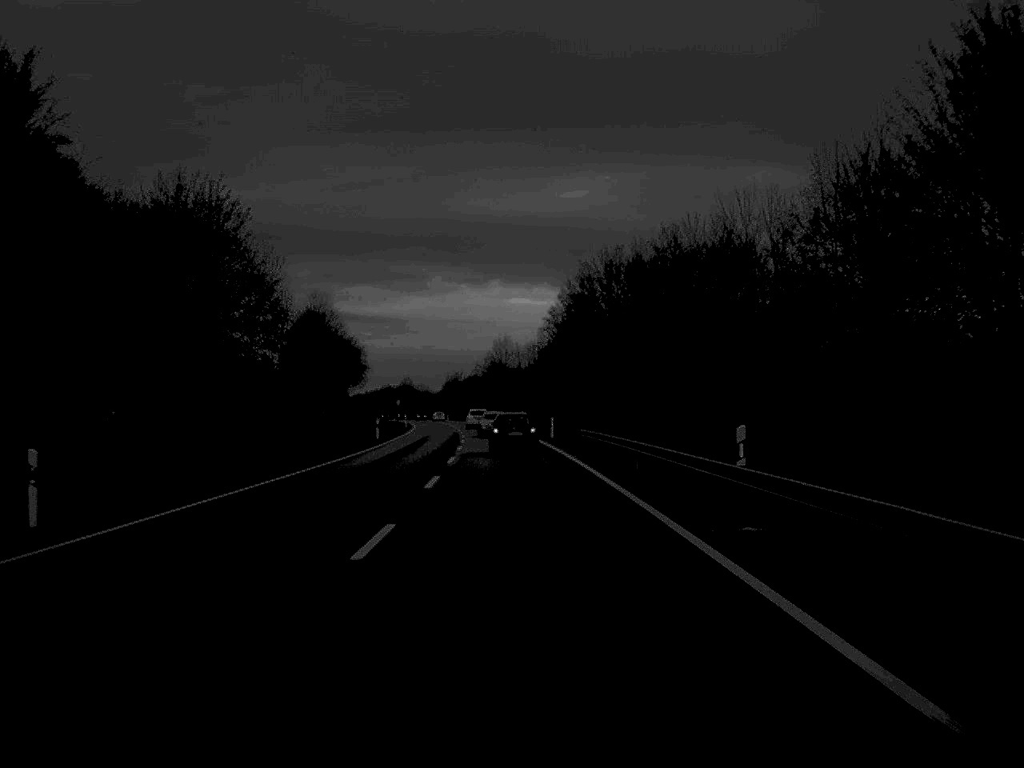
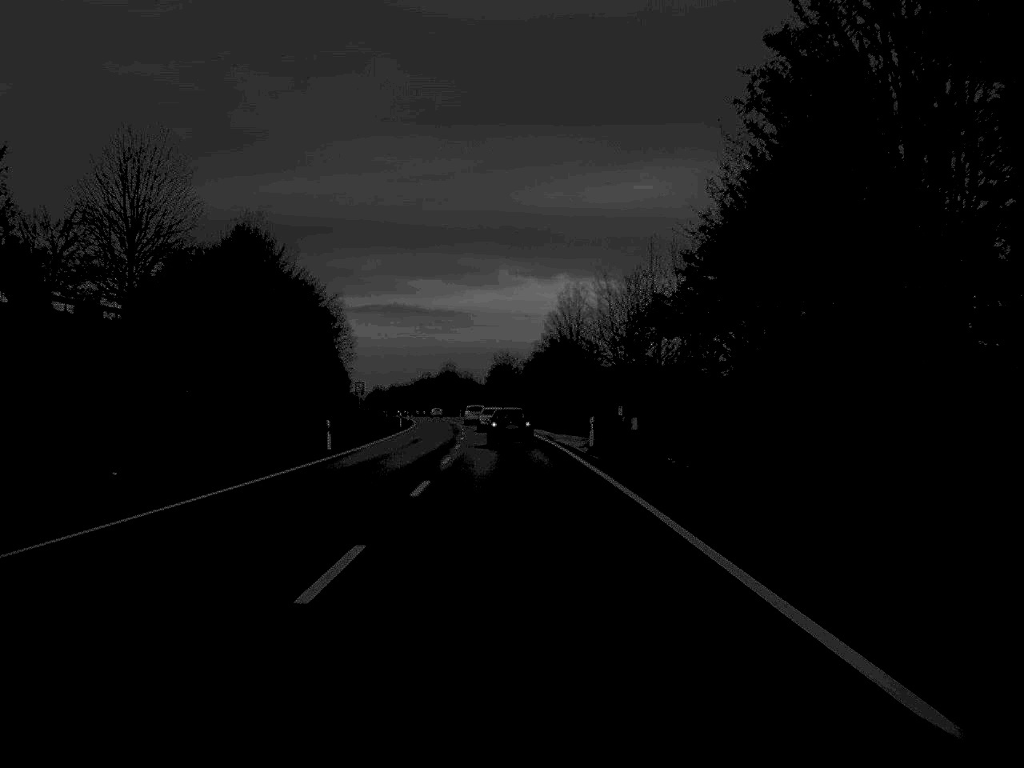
(-1.9, +75.2) m; -3°
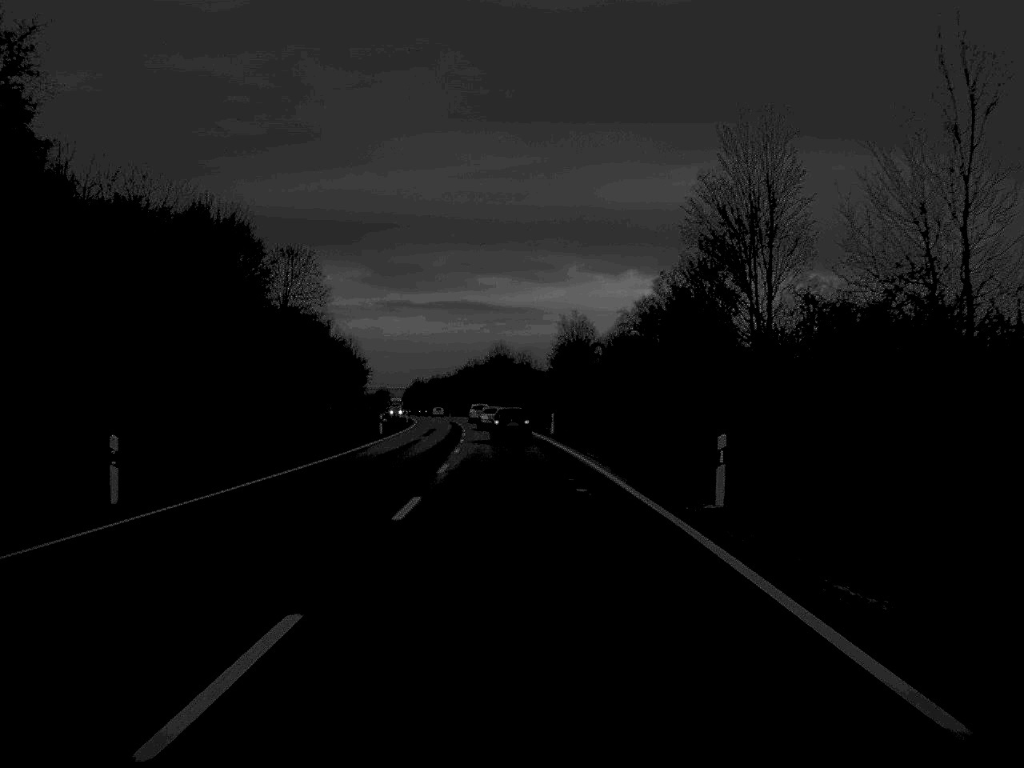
(-2.0, +76.8) m; -3°
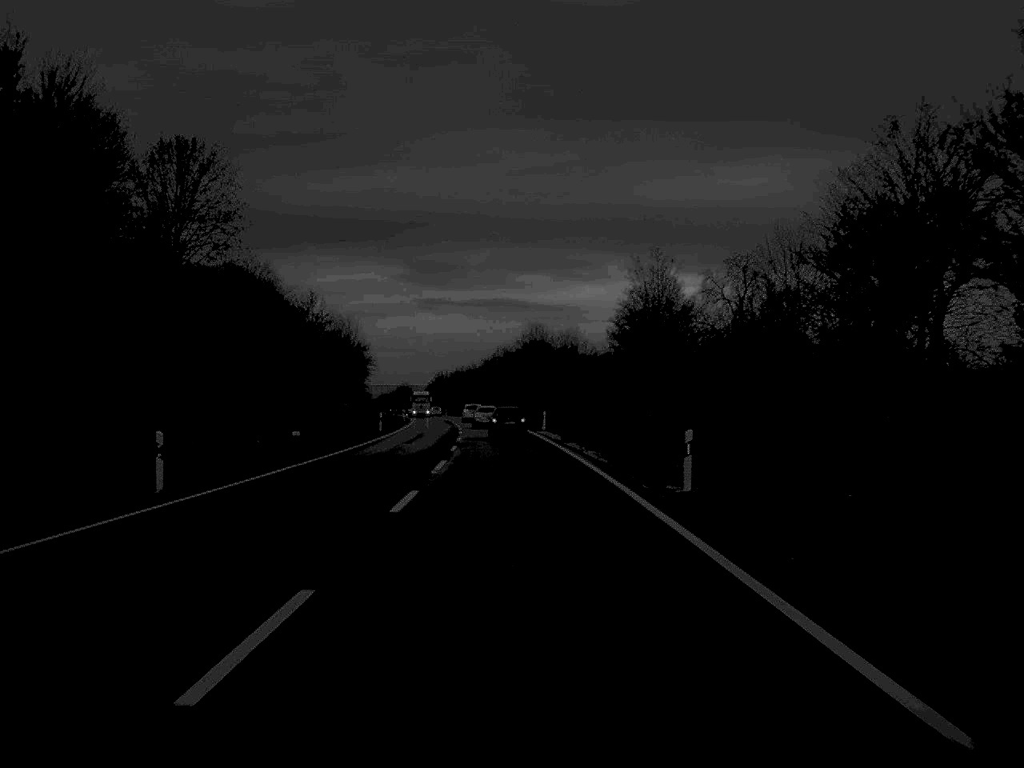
(-0.7, +46.9) m; -2°
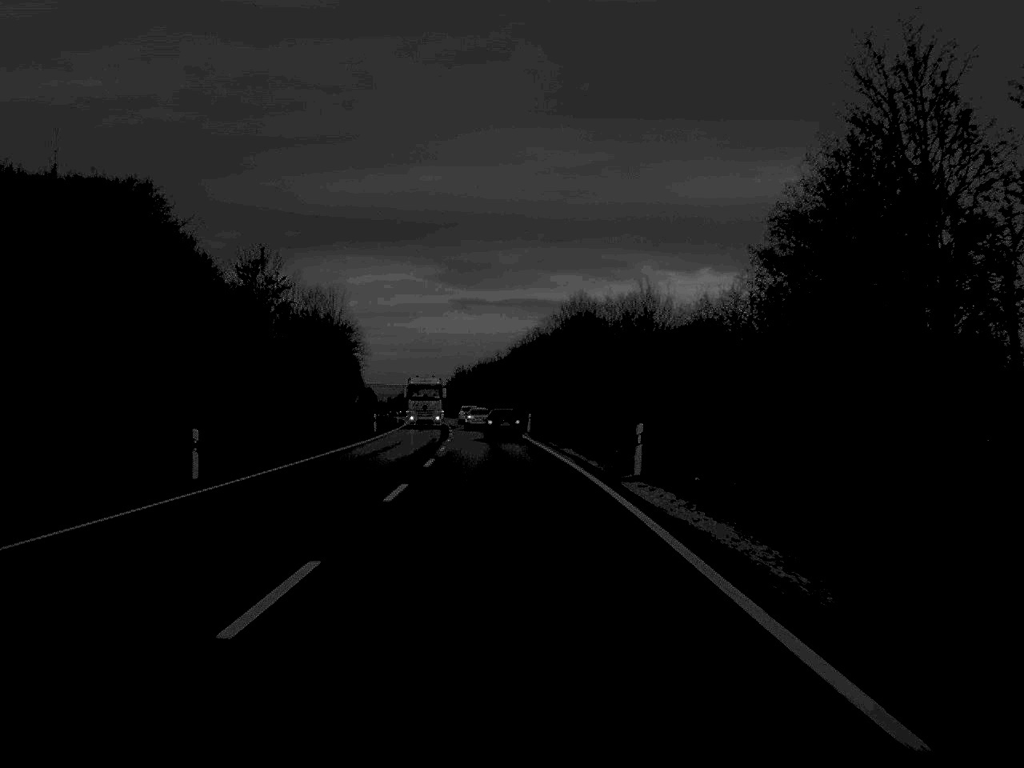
(-0.5, +46.1) m; -1°
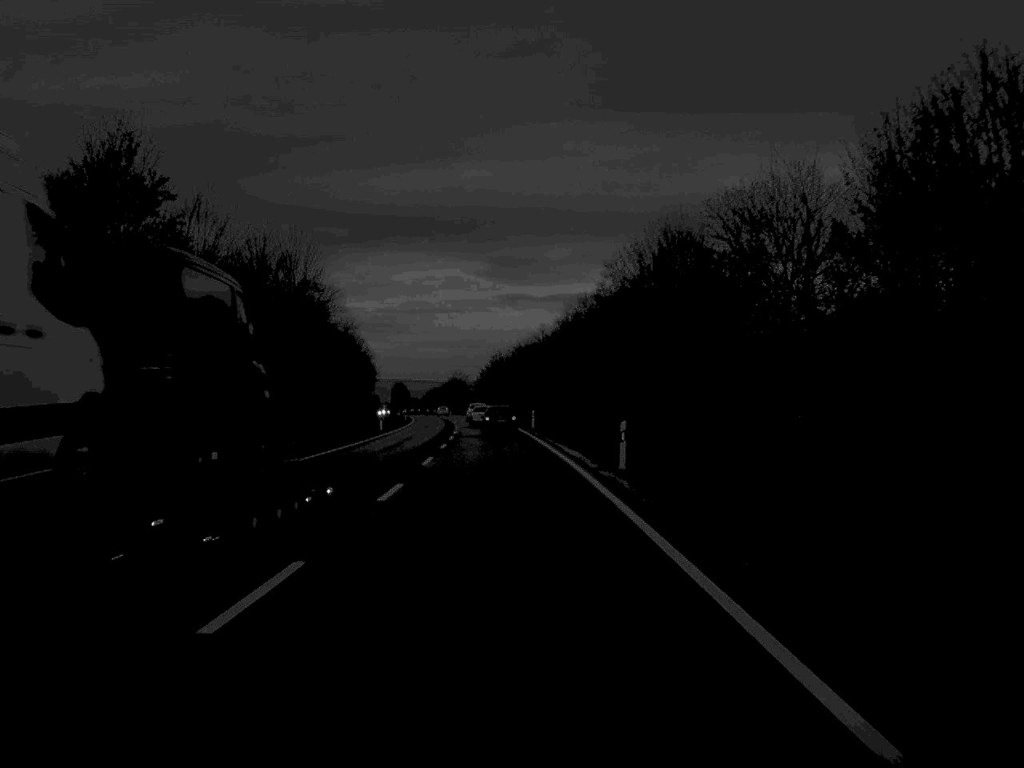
(-0.9, +48.0) m; -2°
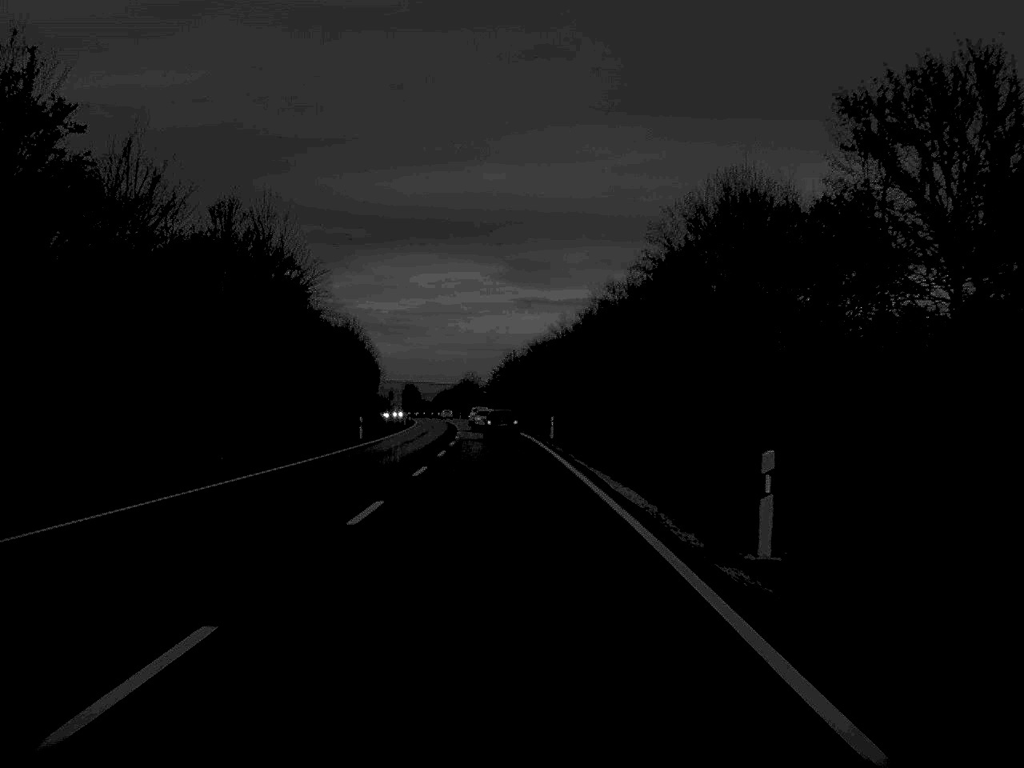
(-0.1, +15.9) m; -1°
